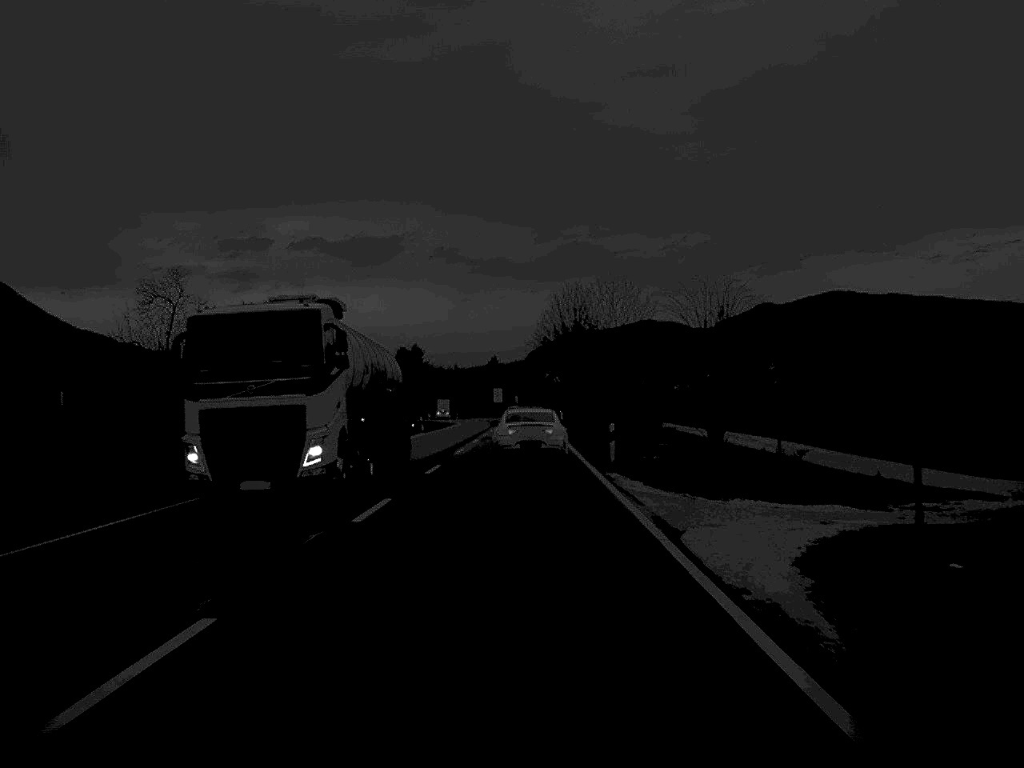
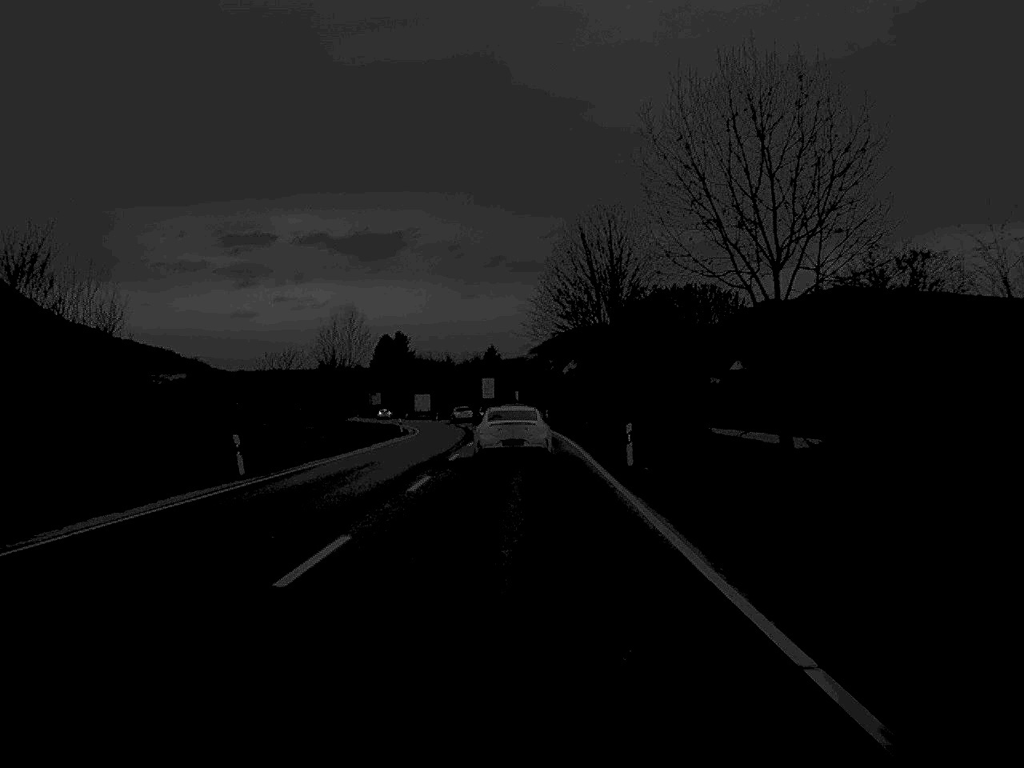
(0.0, +53.9) m; 0°
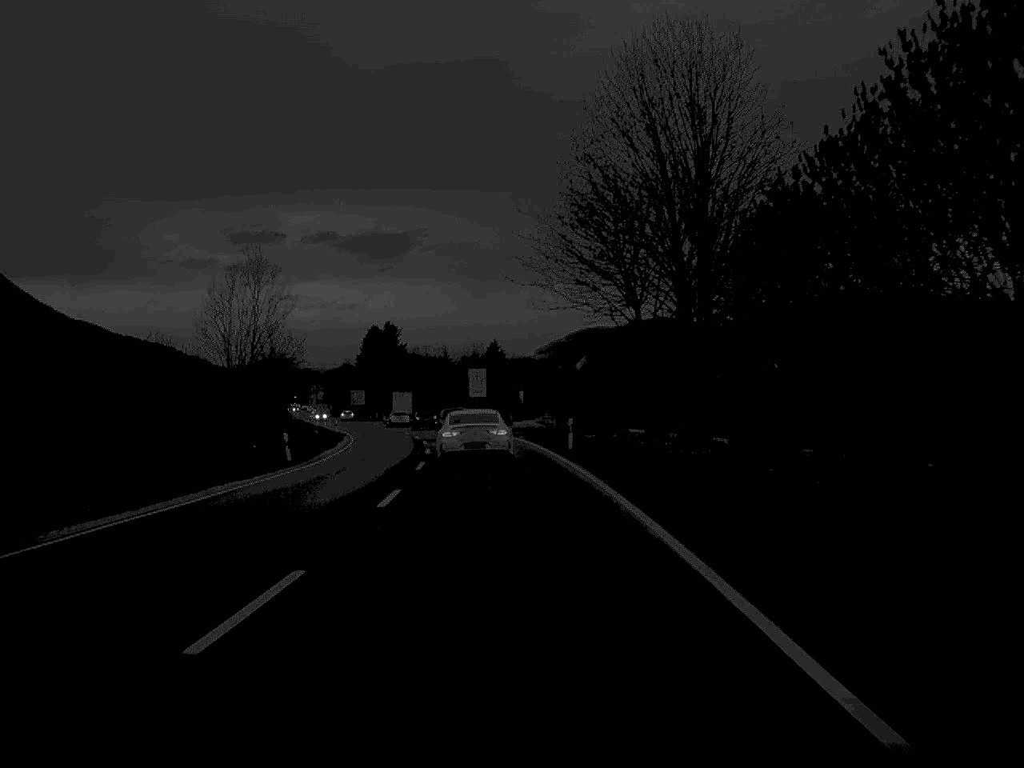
(+0.1, +38.6) m; 0°
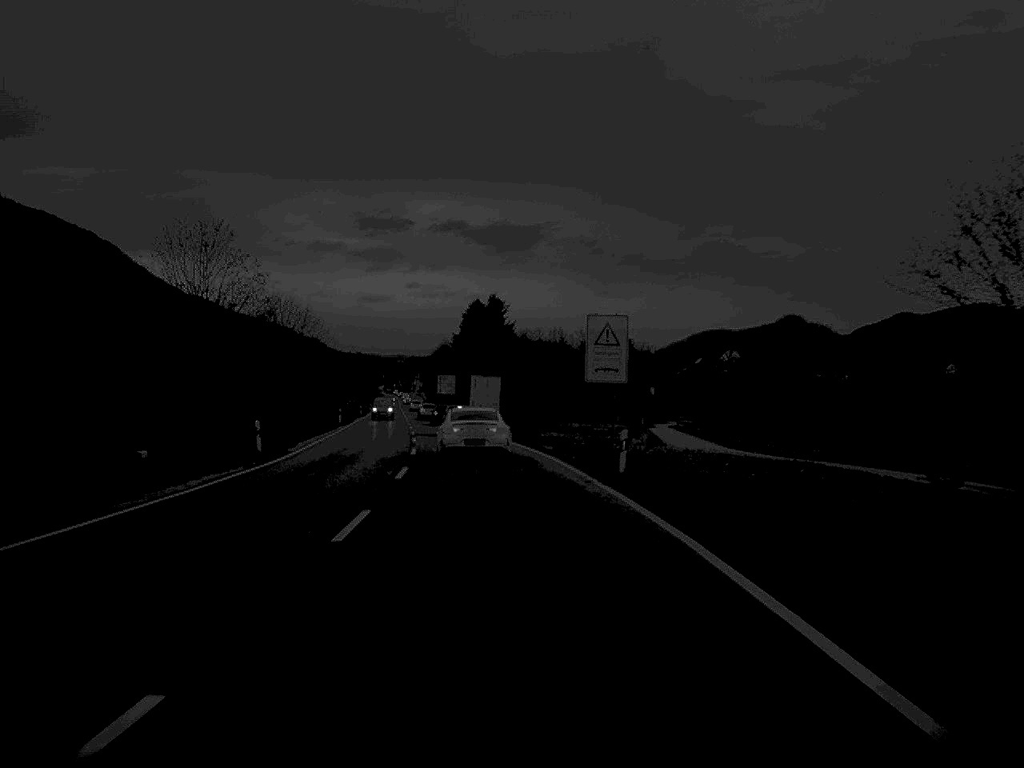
(-2.1, +53.2) m; -5°
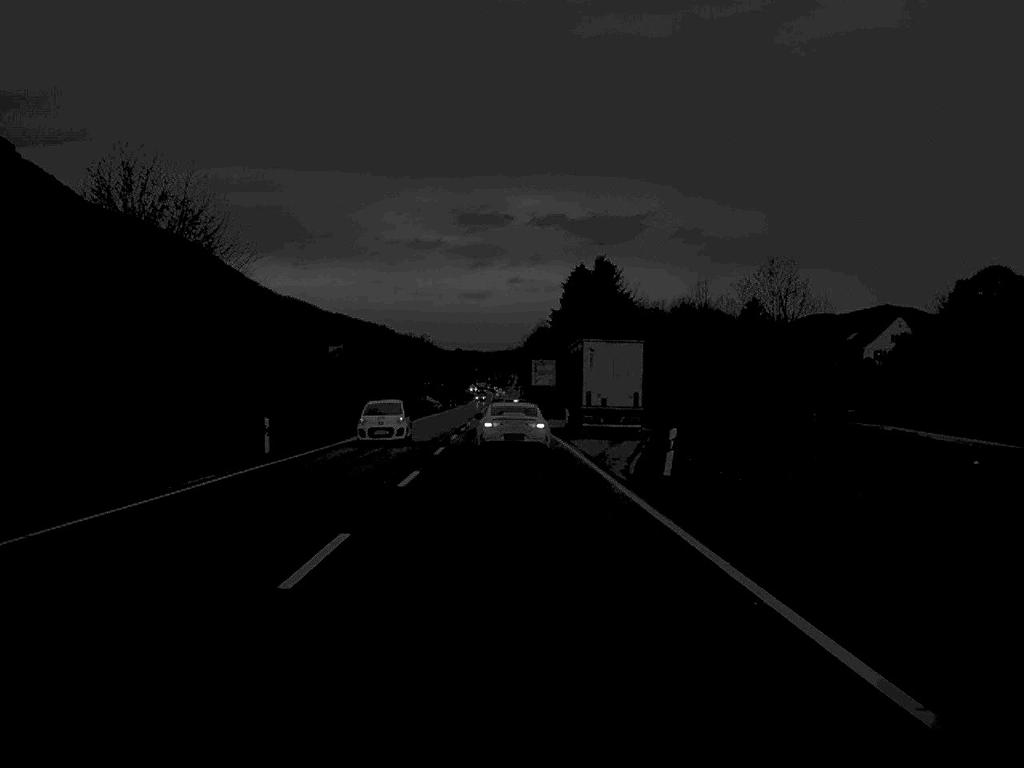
(-2.5, +51.9) m; -5°
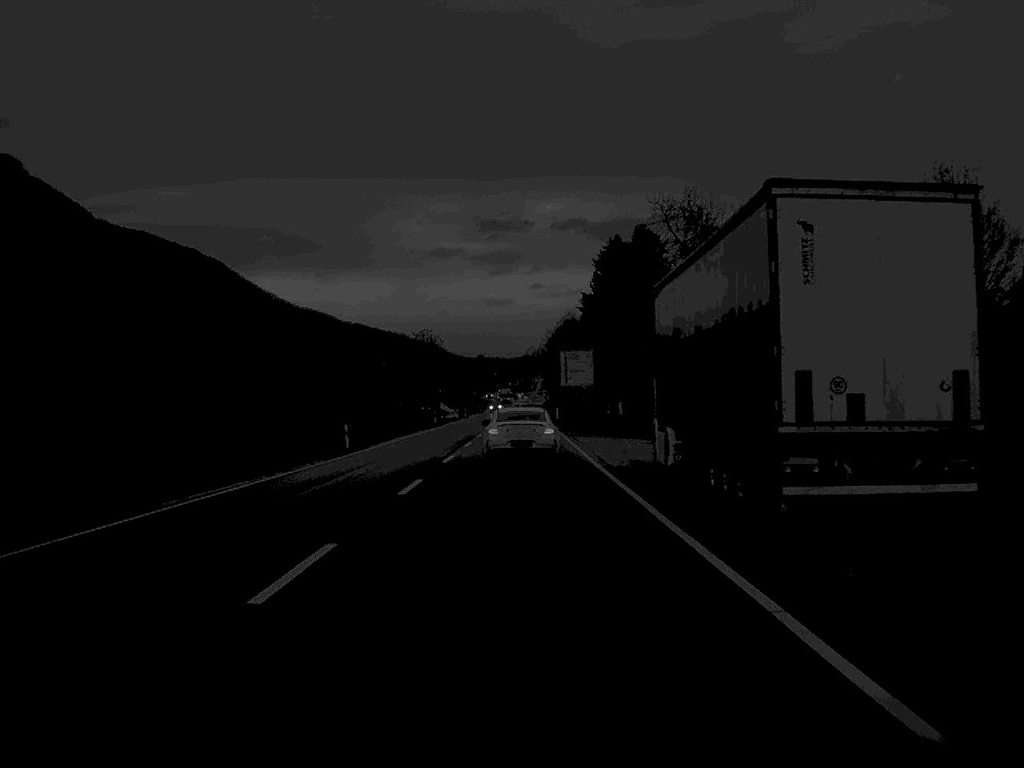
(-0.4, +36.5) m; -1°
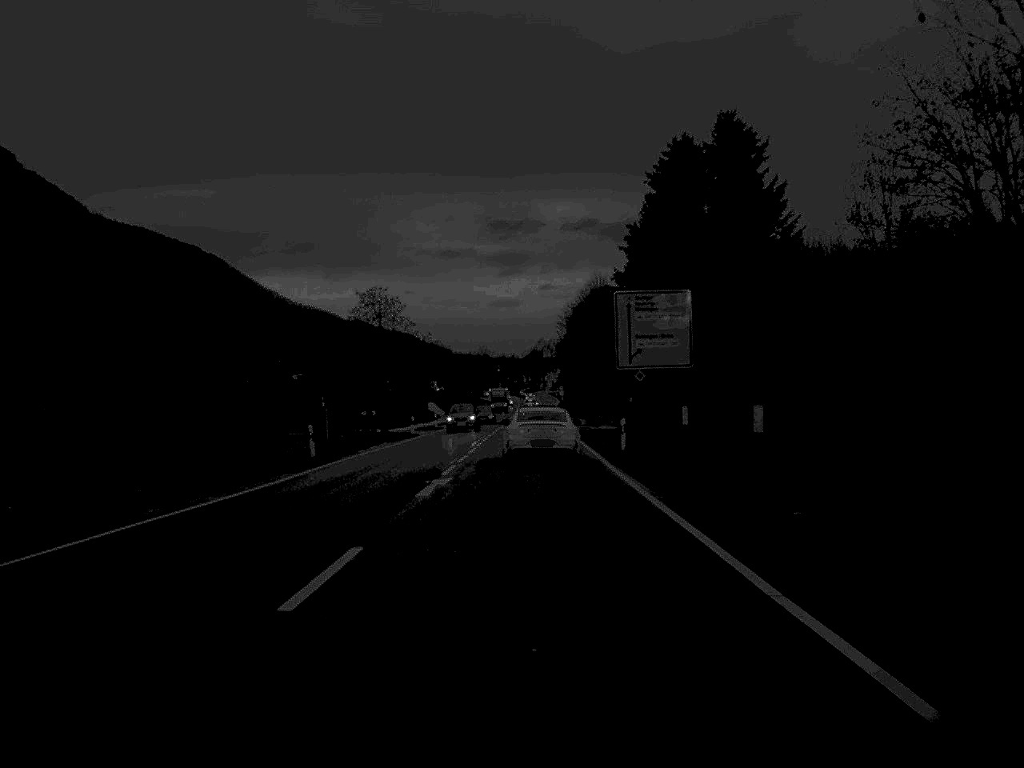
(-0.3, +59.7) m; 0°
